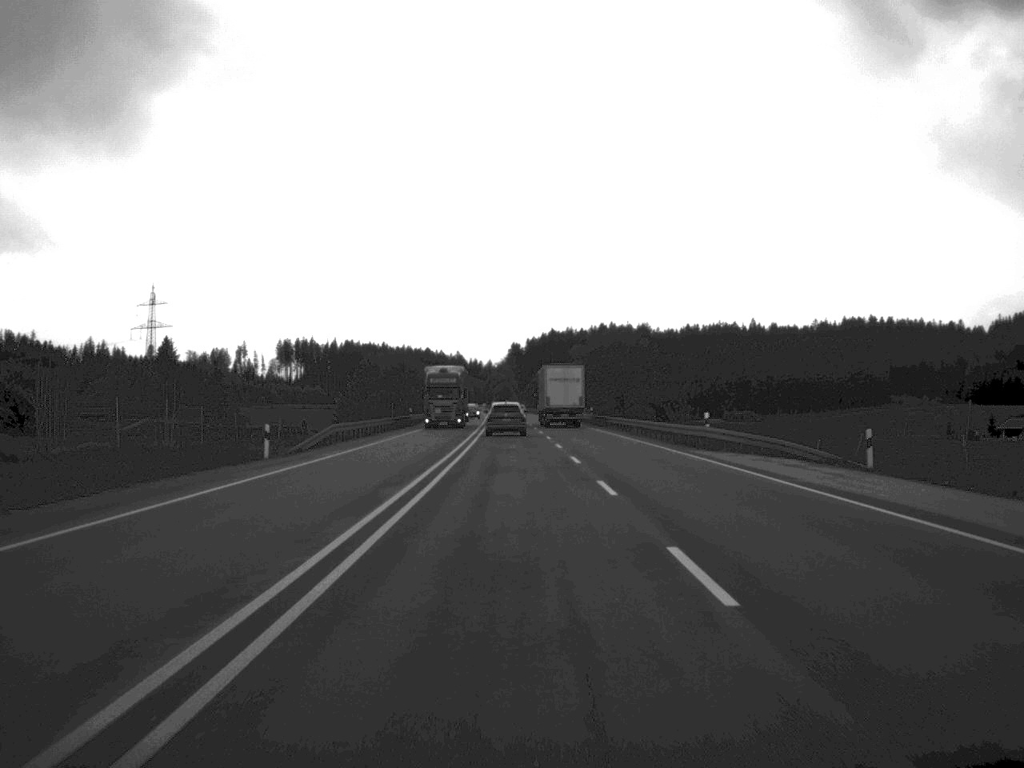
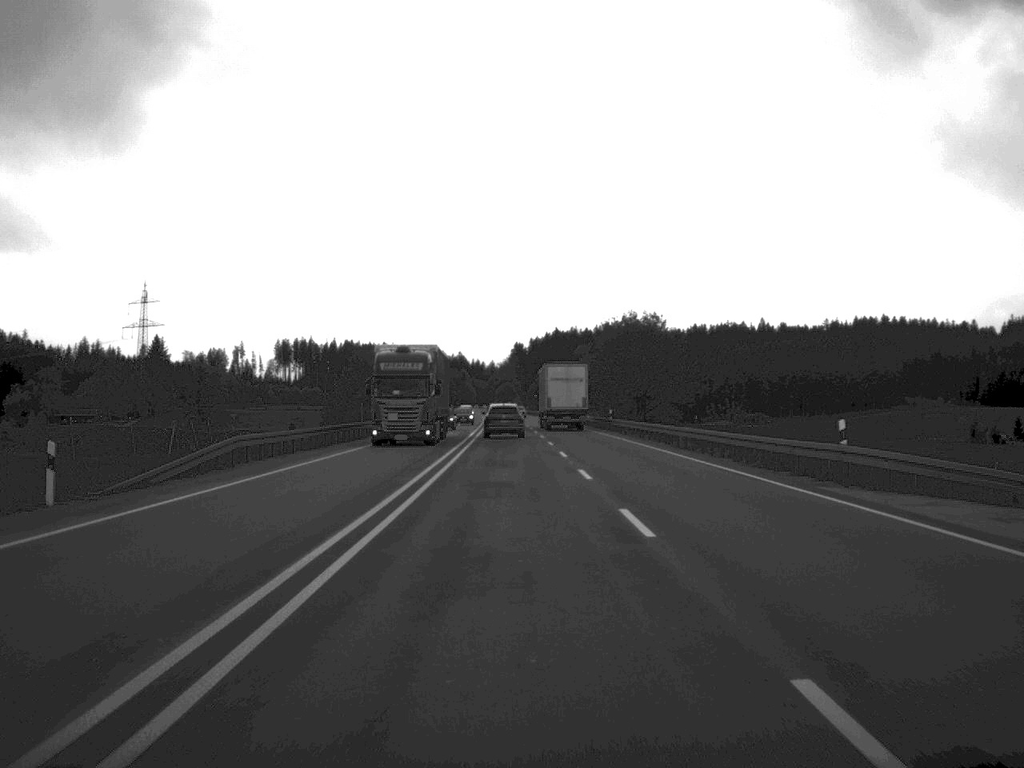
(0.0, +18.5) m; 0°
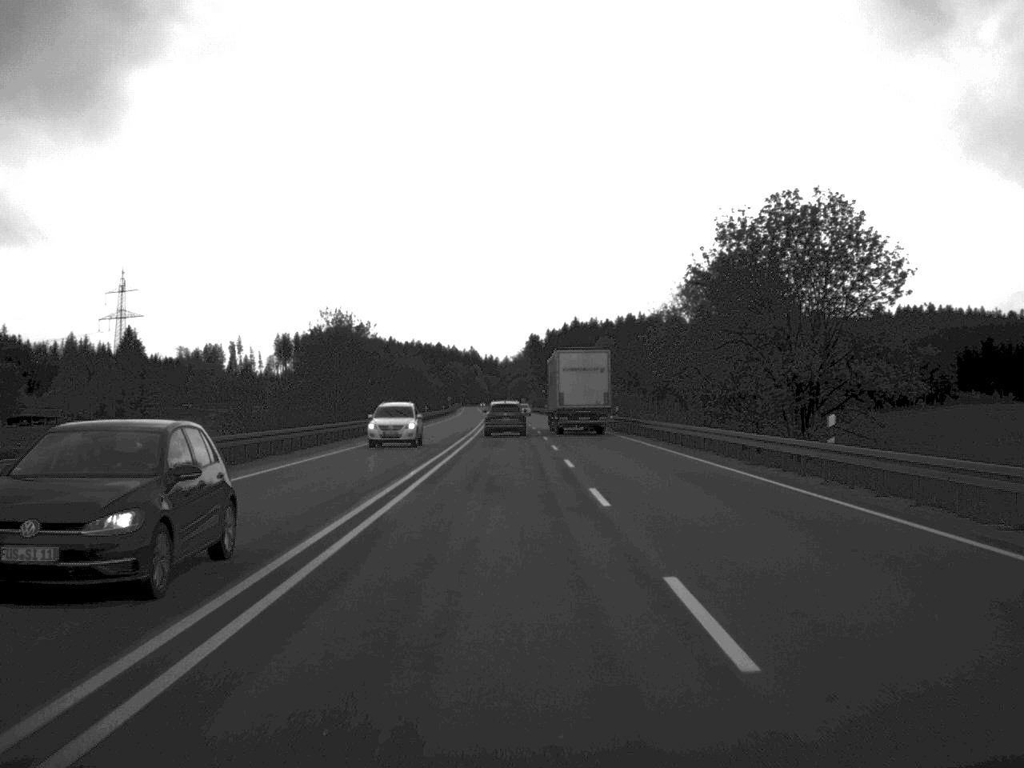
(-0.4, +55.1) m; -1°
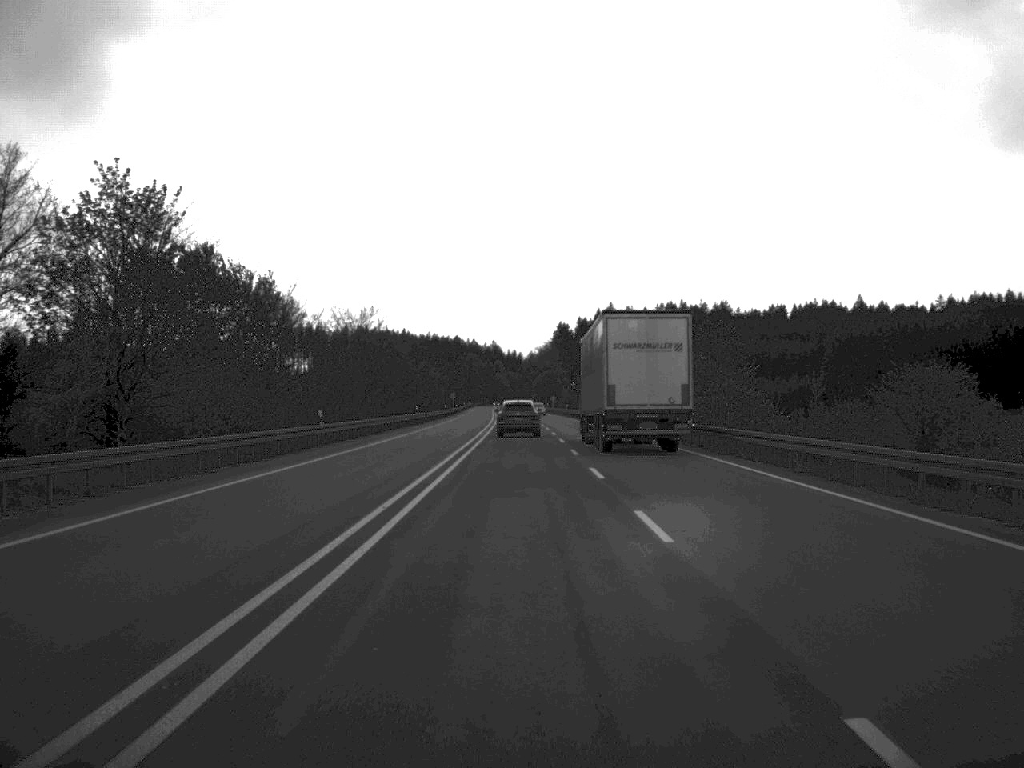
(-1.0, +76.3) m; -1°
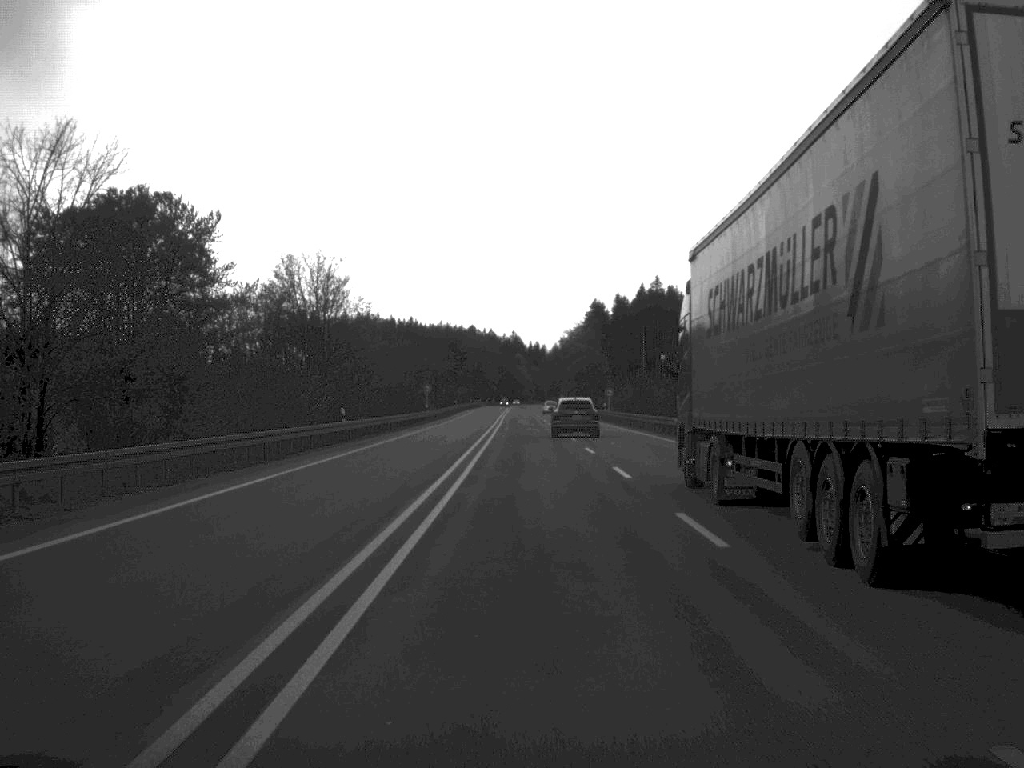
(-1.1, +95.5) m; -1°
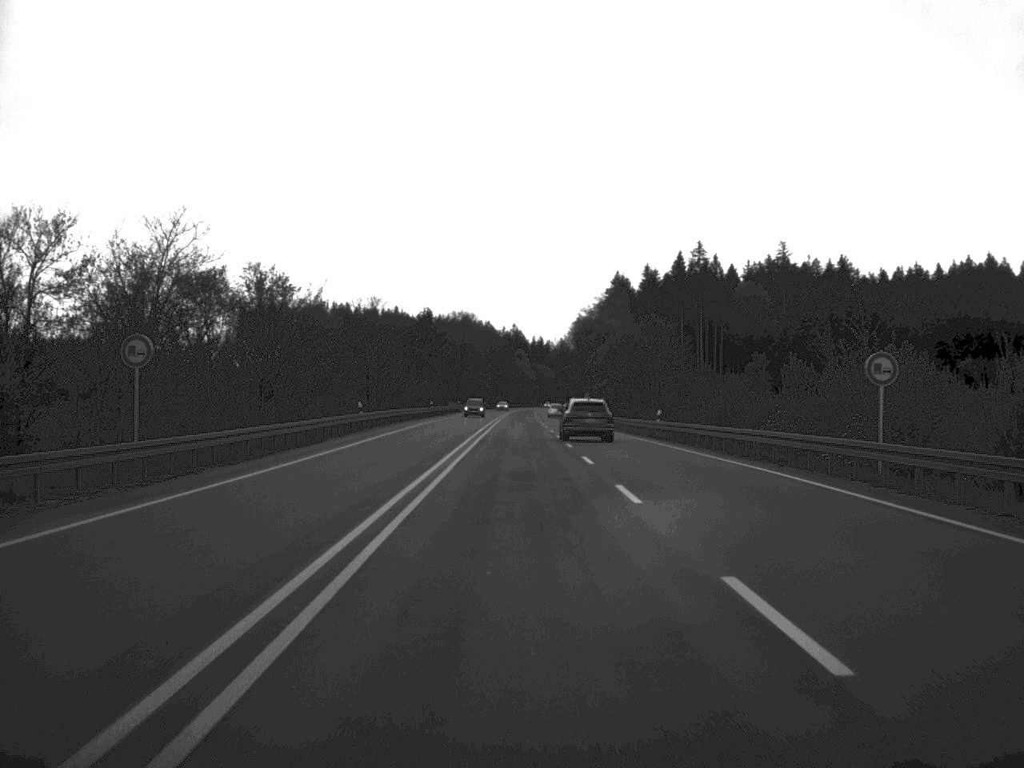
(-0.3, +89.2) m; 0°
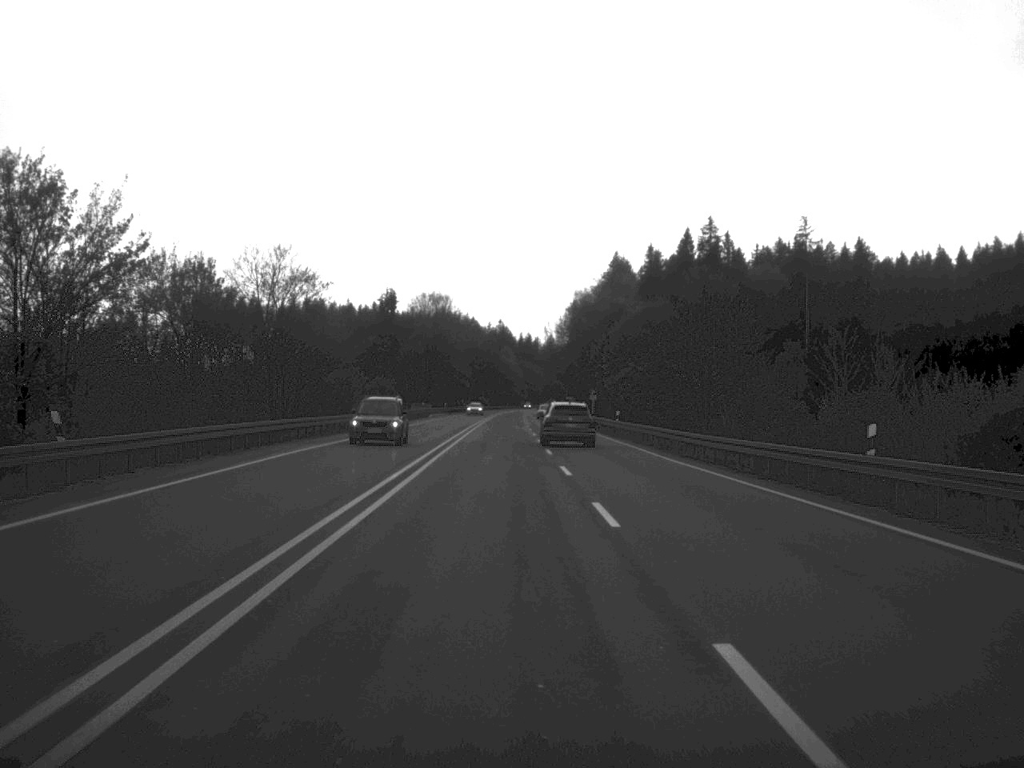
(+0.2, +38.3) m; 0°
